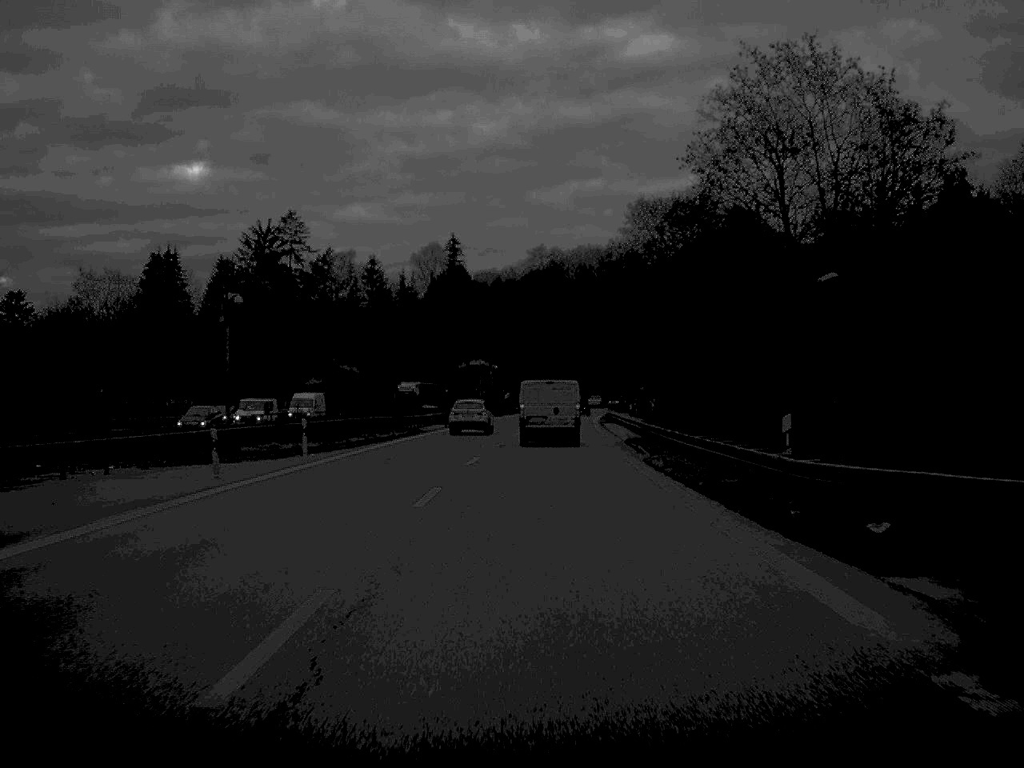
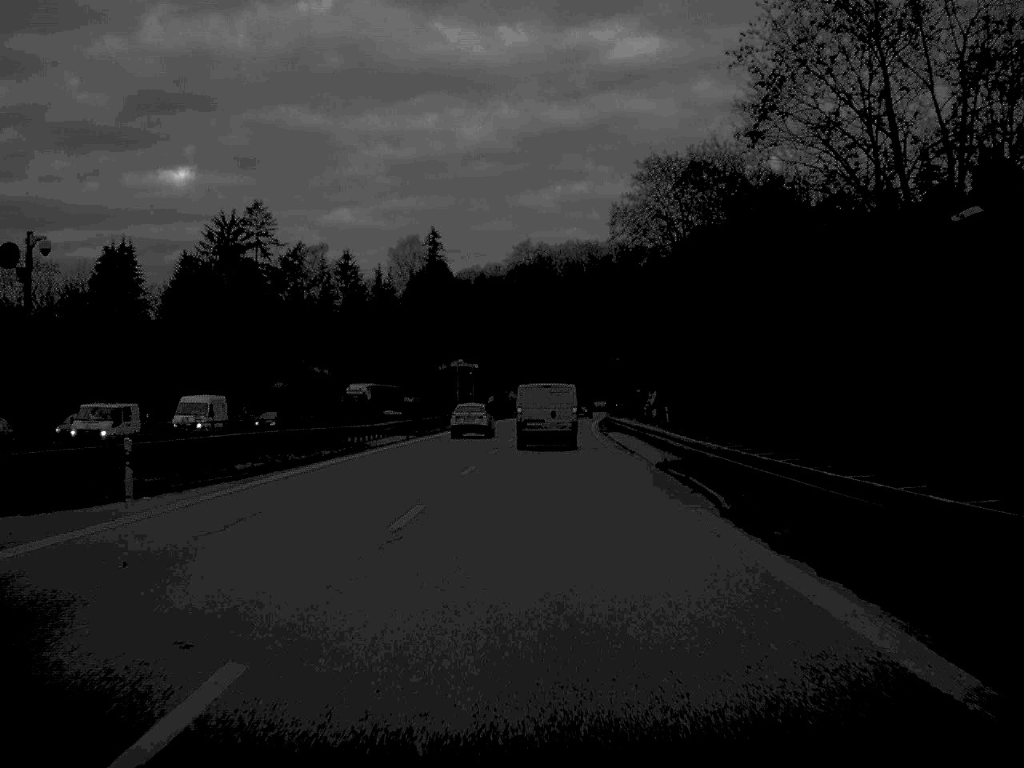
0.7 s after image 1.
(+0.1, +15.0) m; +1°
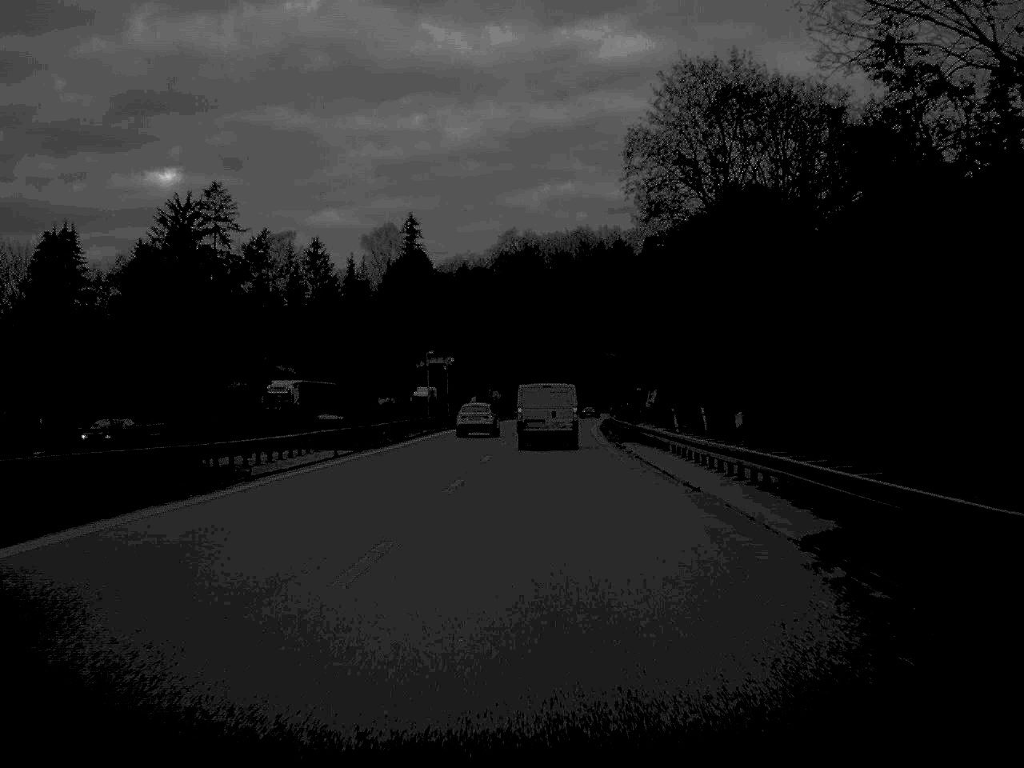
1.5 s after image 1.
(+0.1, +17.1) m; +1°
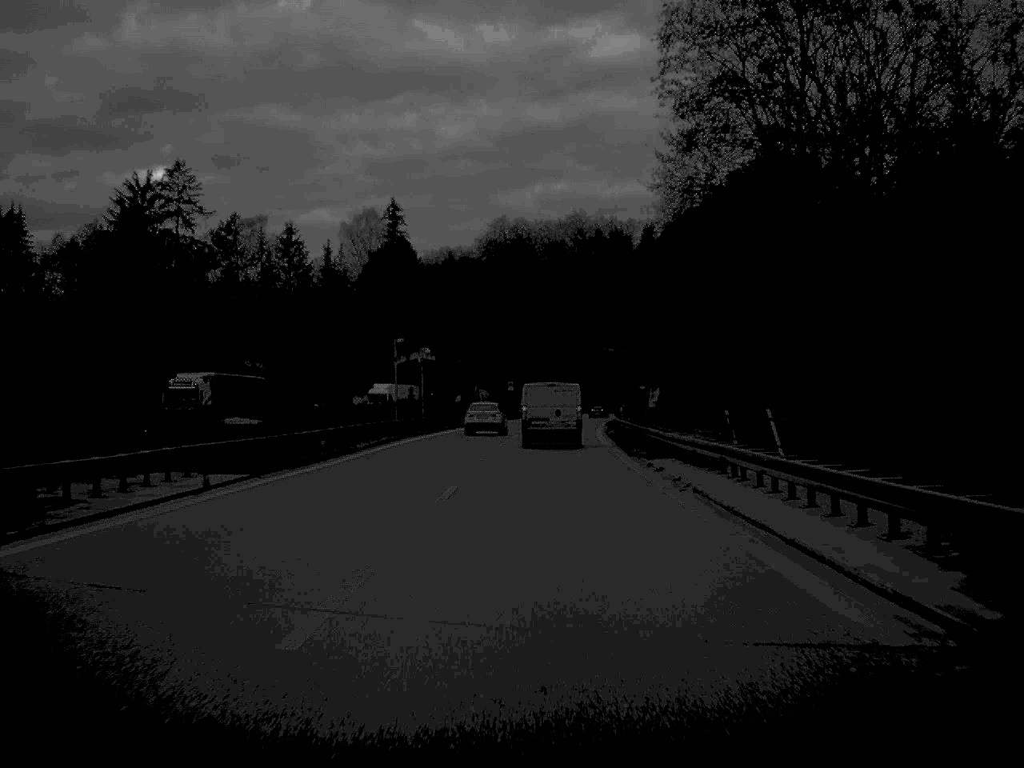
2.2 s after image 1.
(0.0, +14.3) m; 0°
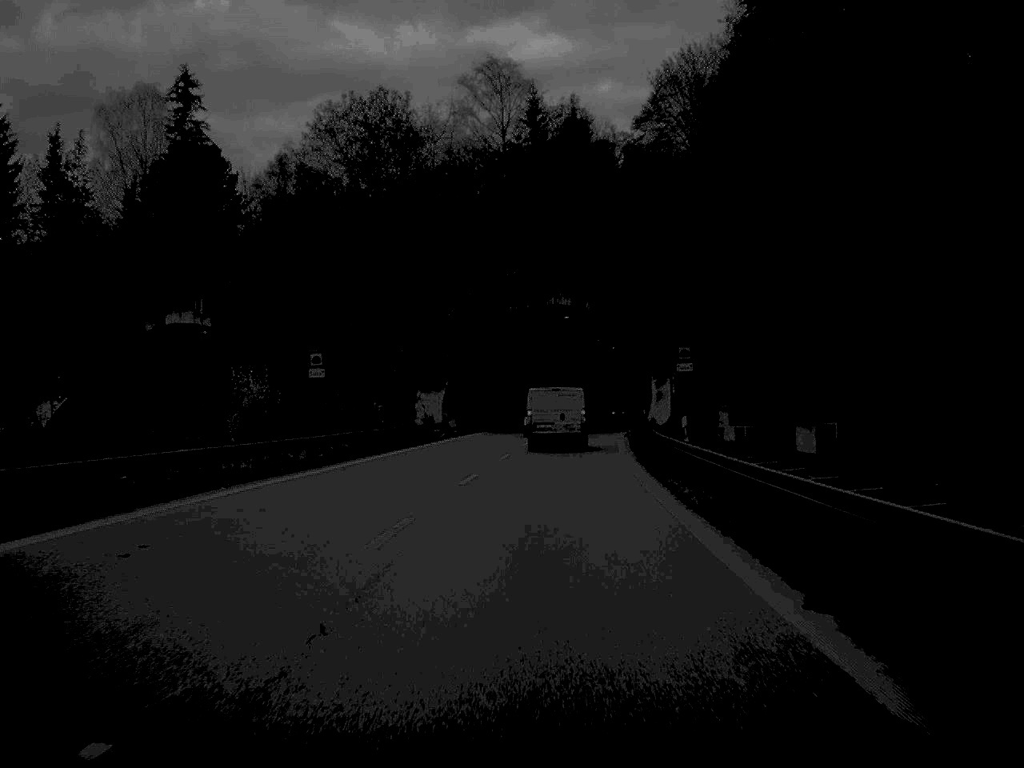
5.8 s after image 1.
(+2.6, +78.4) m; +4°
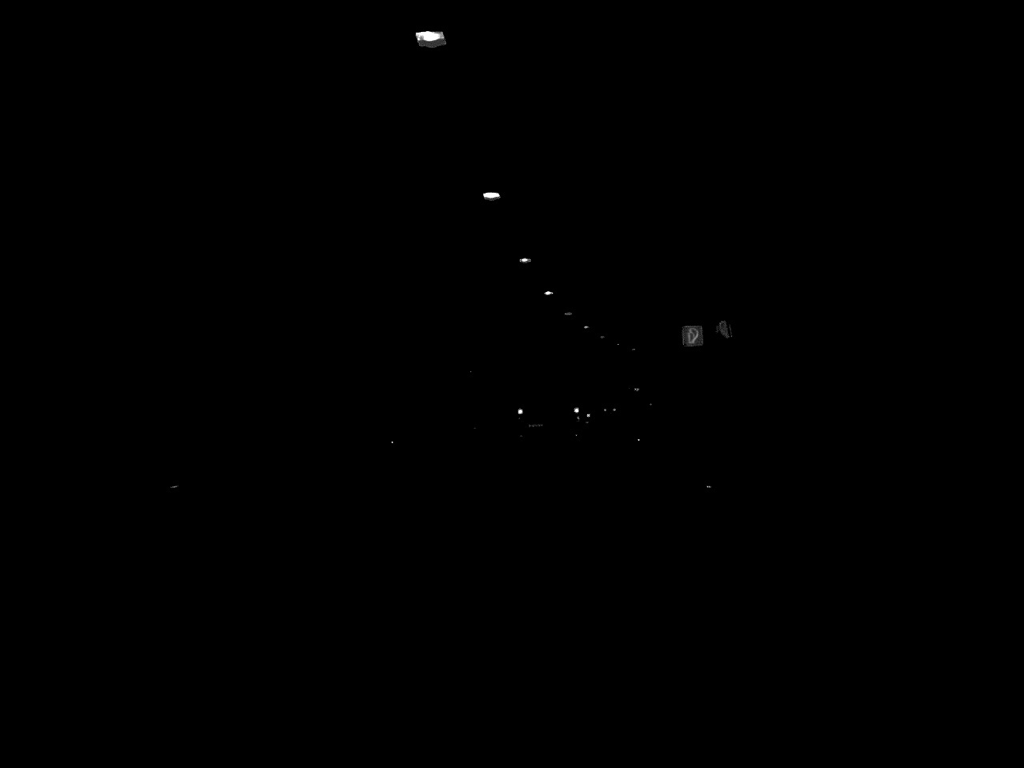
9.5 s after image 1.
(+3.8, +78.3) m; +6°
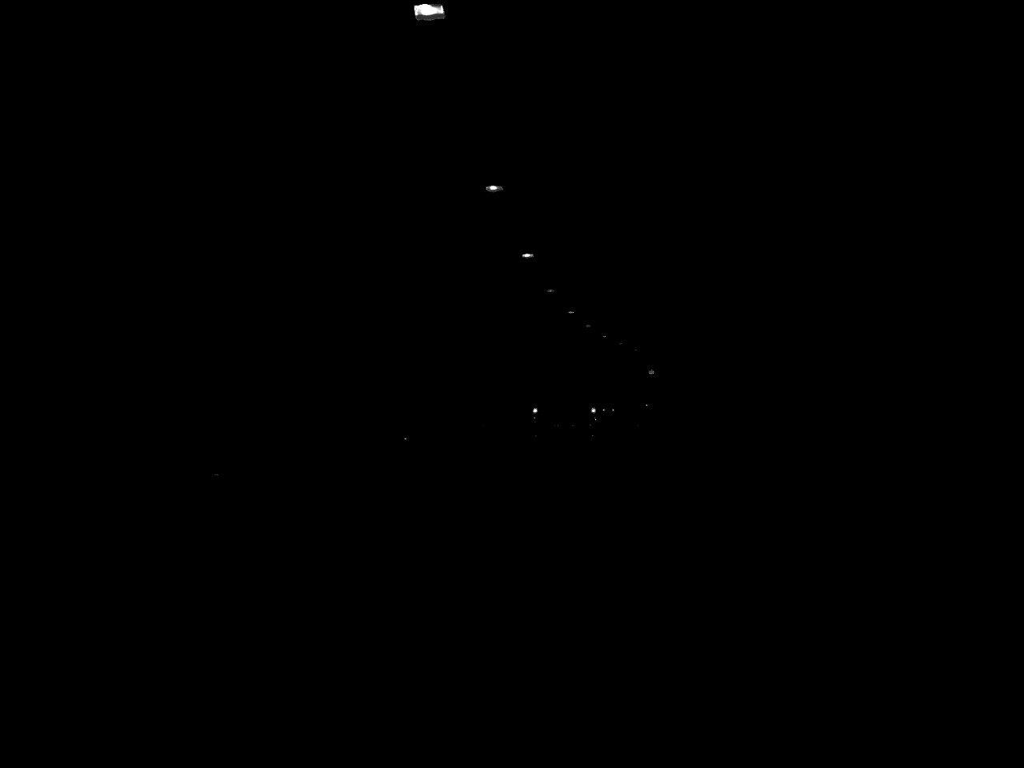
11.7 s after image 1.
(+1.4, +47.0) m; +4°
